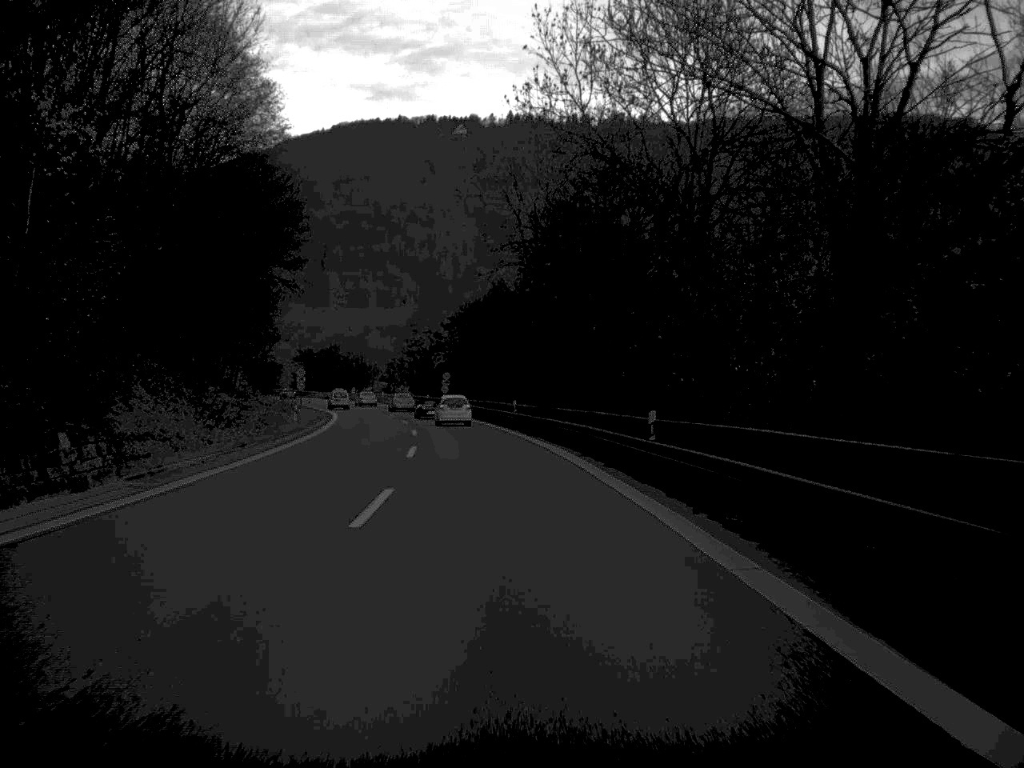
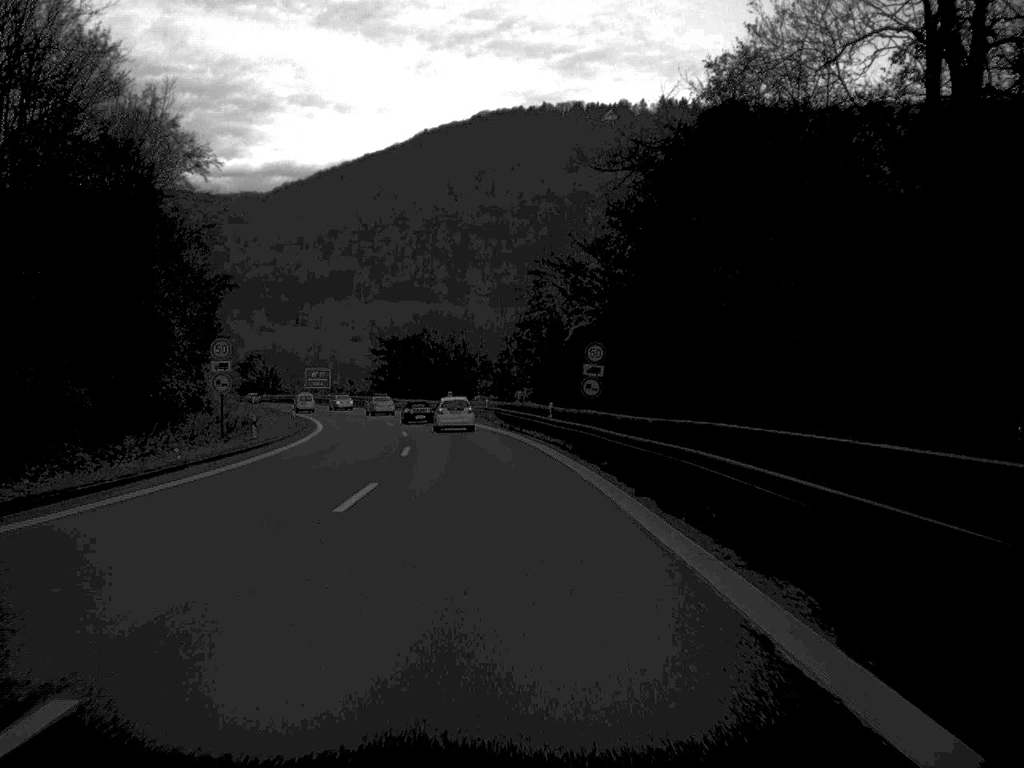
(-4.0, +68.8) m; -7°
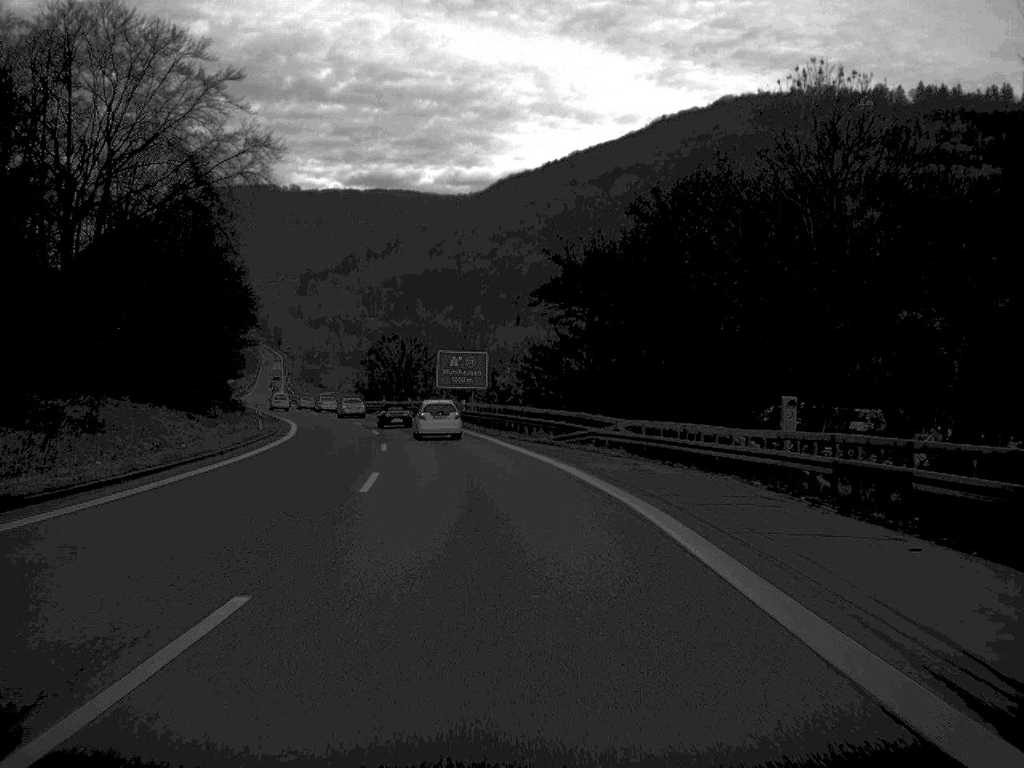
(-7.3, +84.7) m; -11°
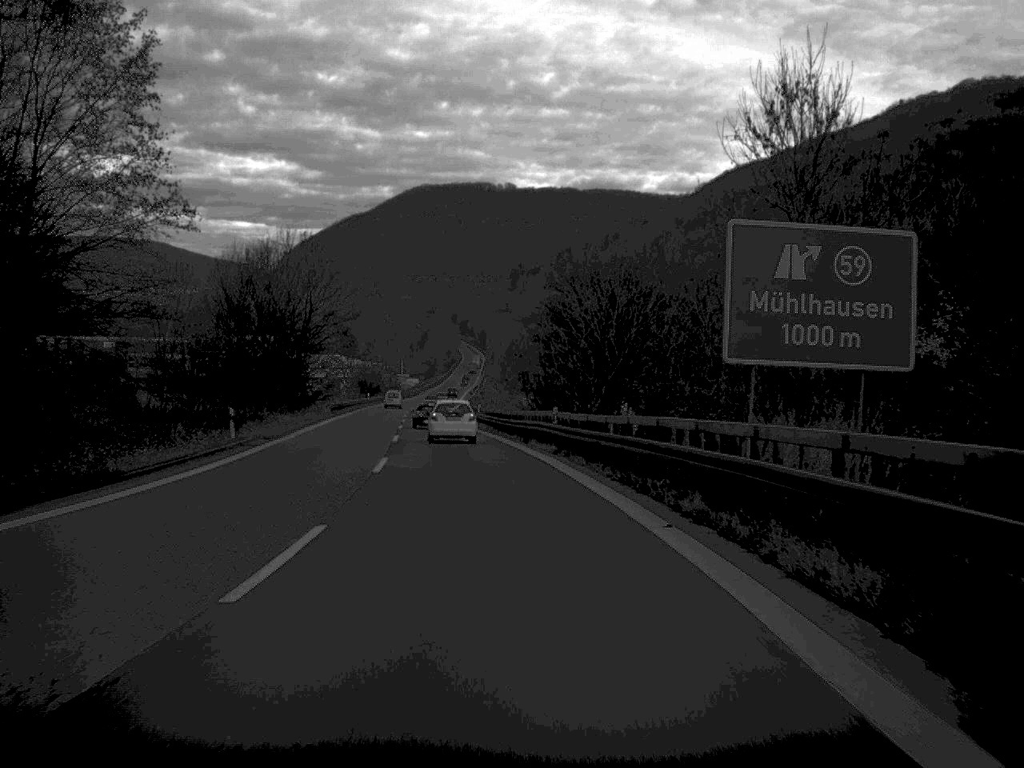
(-5.7, +66.2) m; -10°
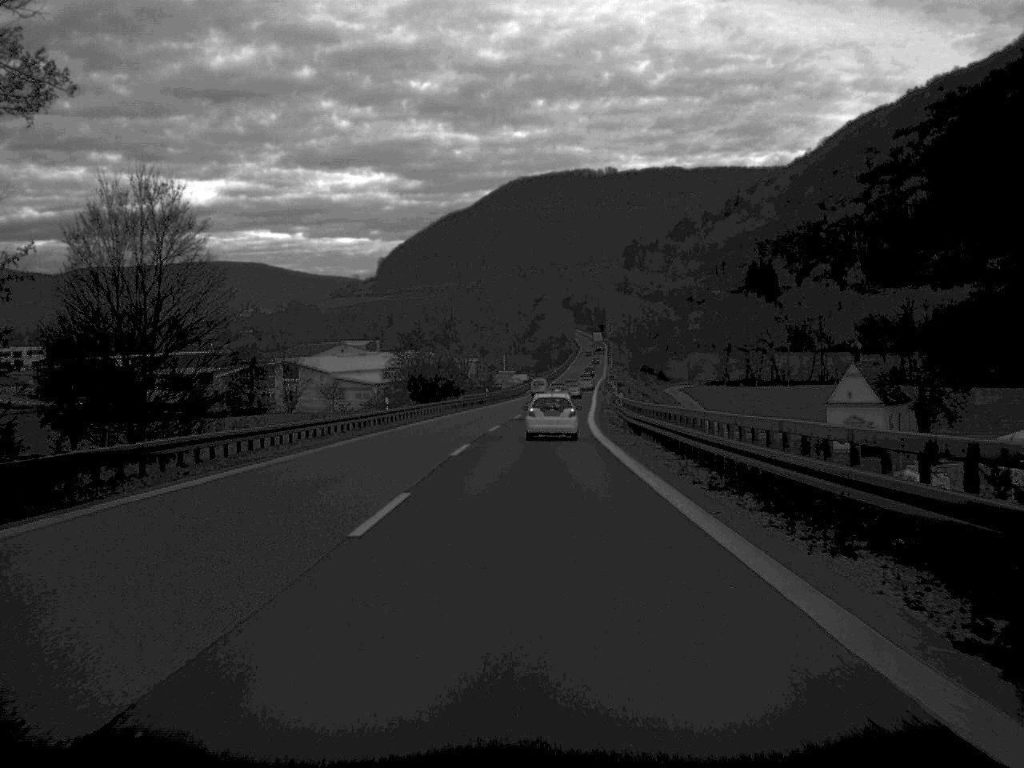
(-6.0, +85.1) m; -5°
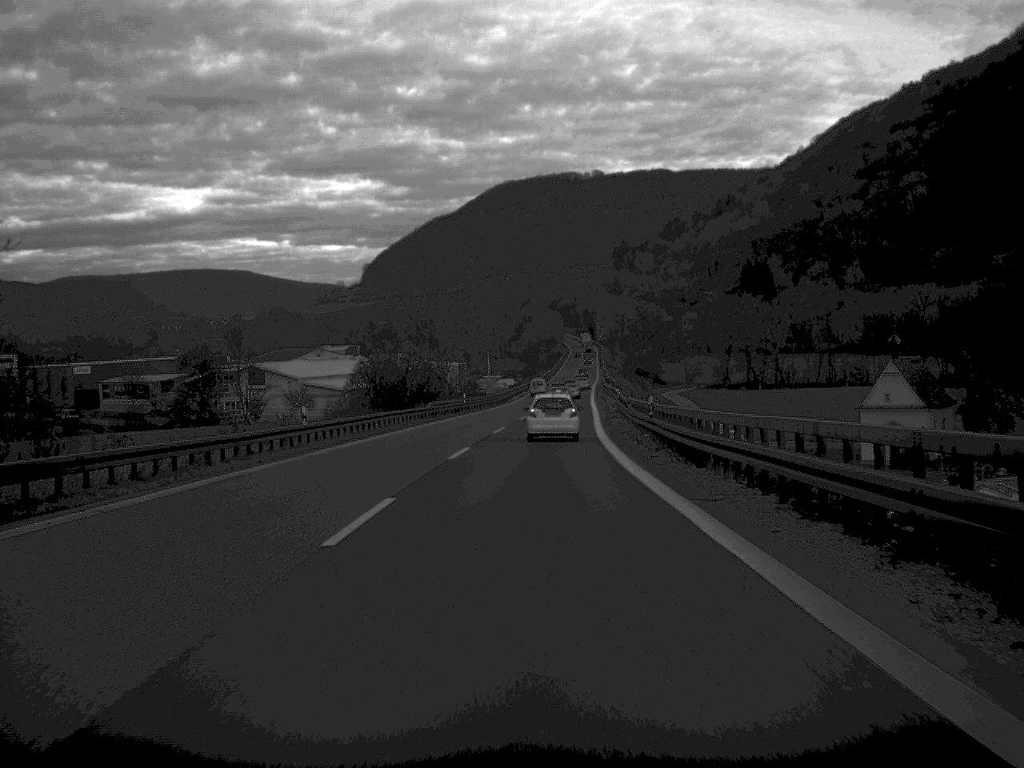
(+0.1, +18.6) m; +1°
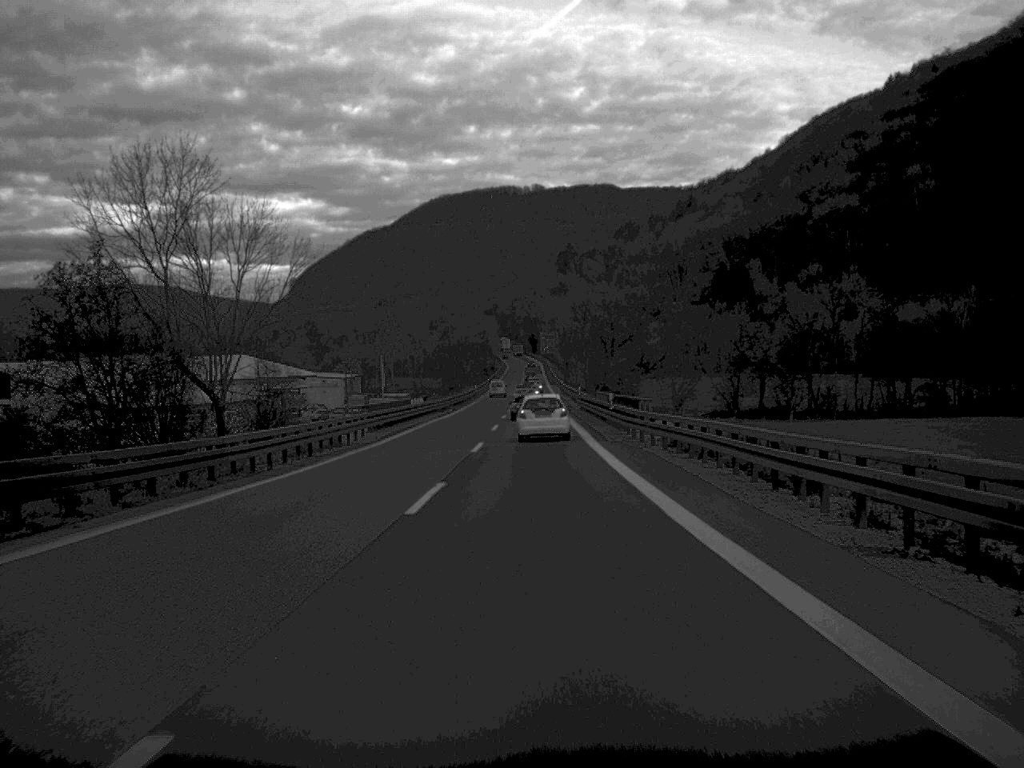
(+2.3, +84.8) m; +3°
